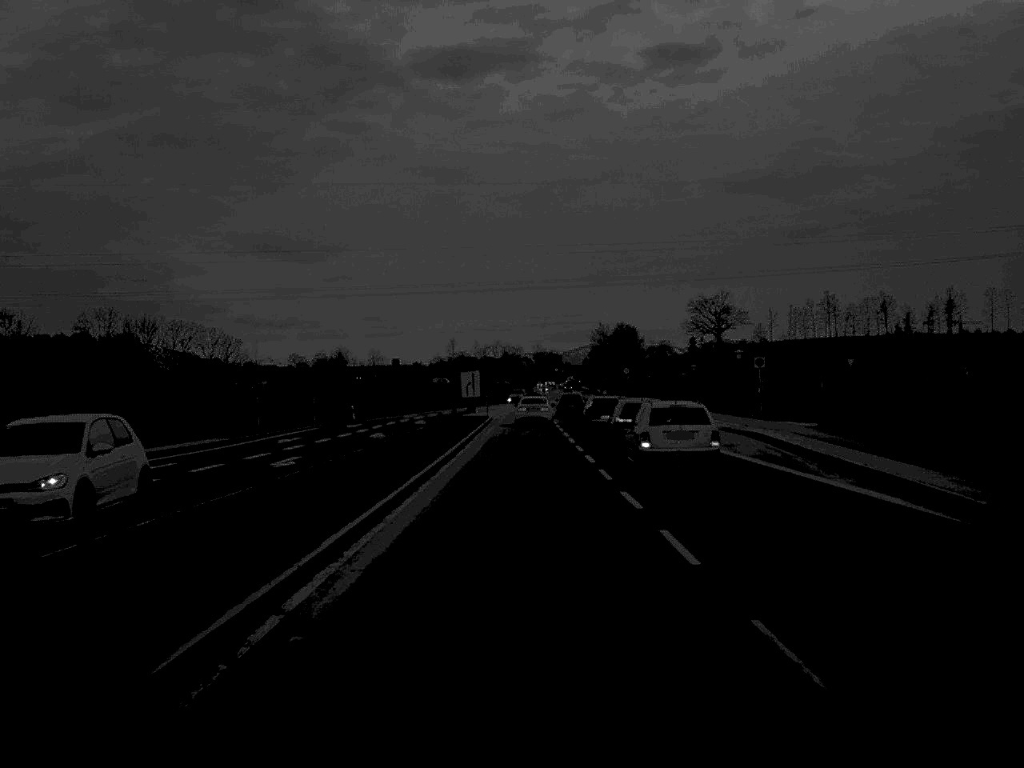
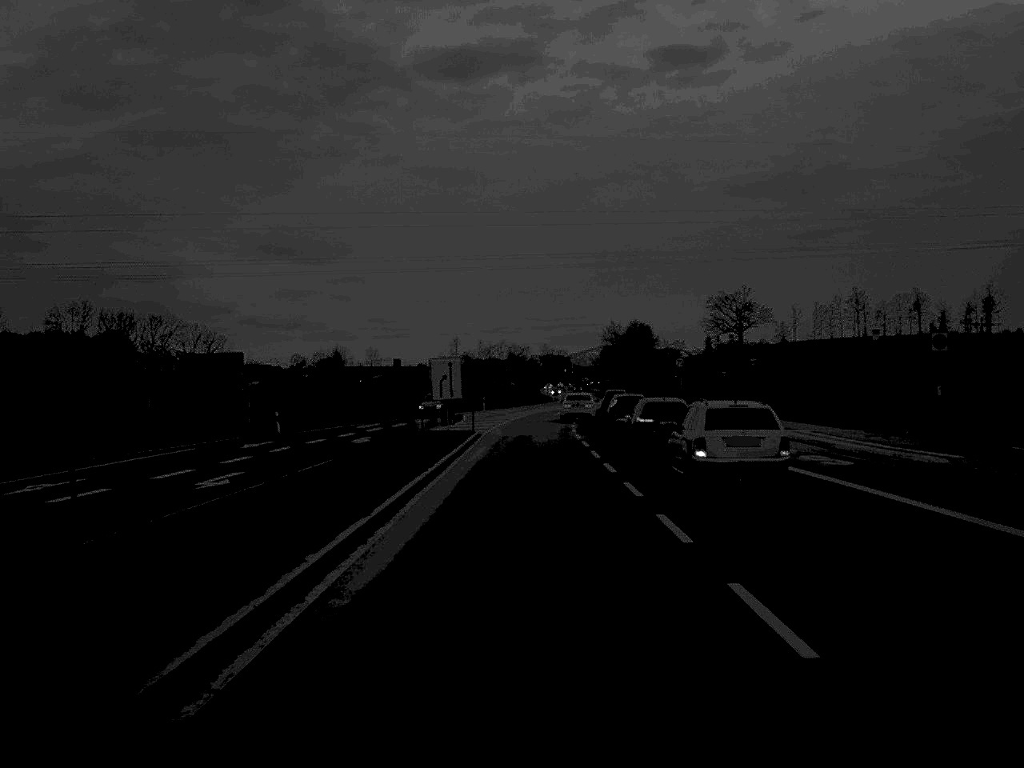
(-0.1, +28.1) m; 0°
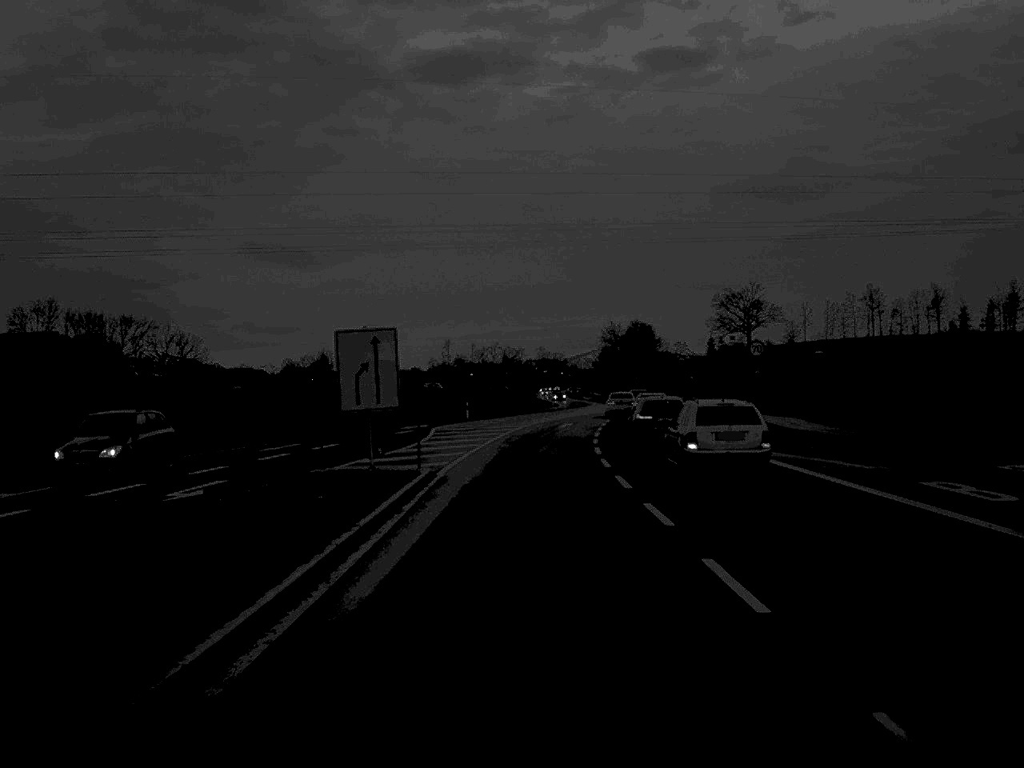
(0.0, +22.1) m; 0°
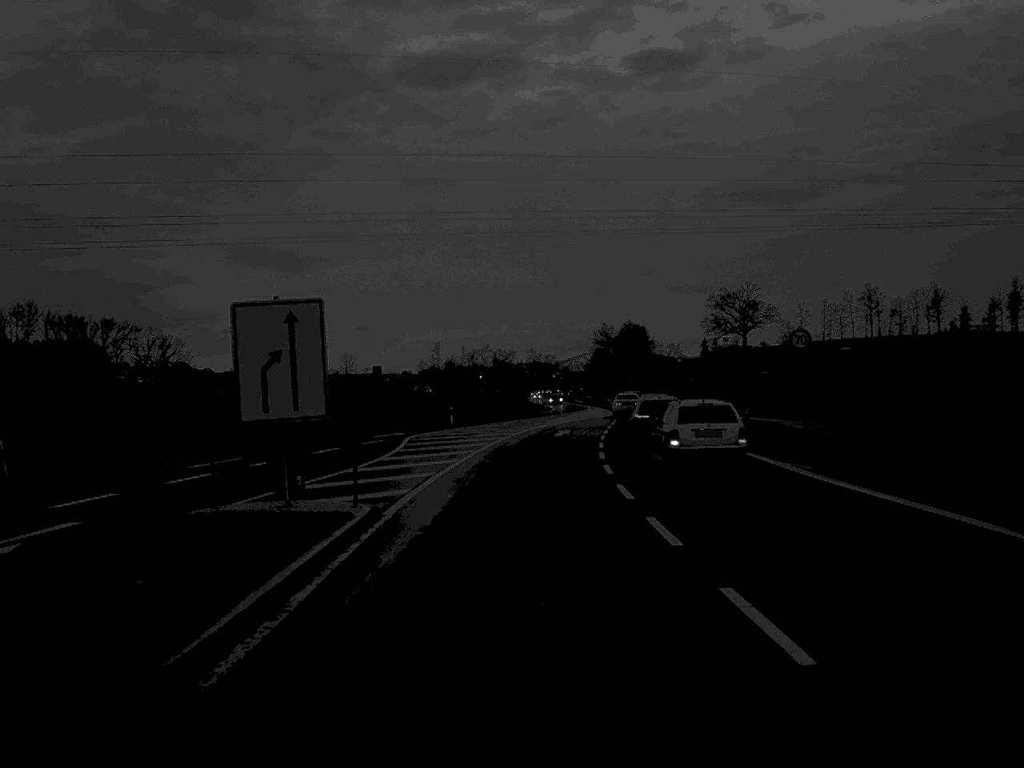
(0.0, +7.9) m; 0°
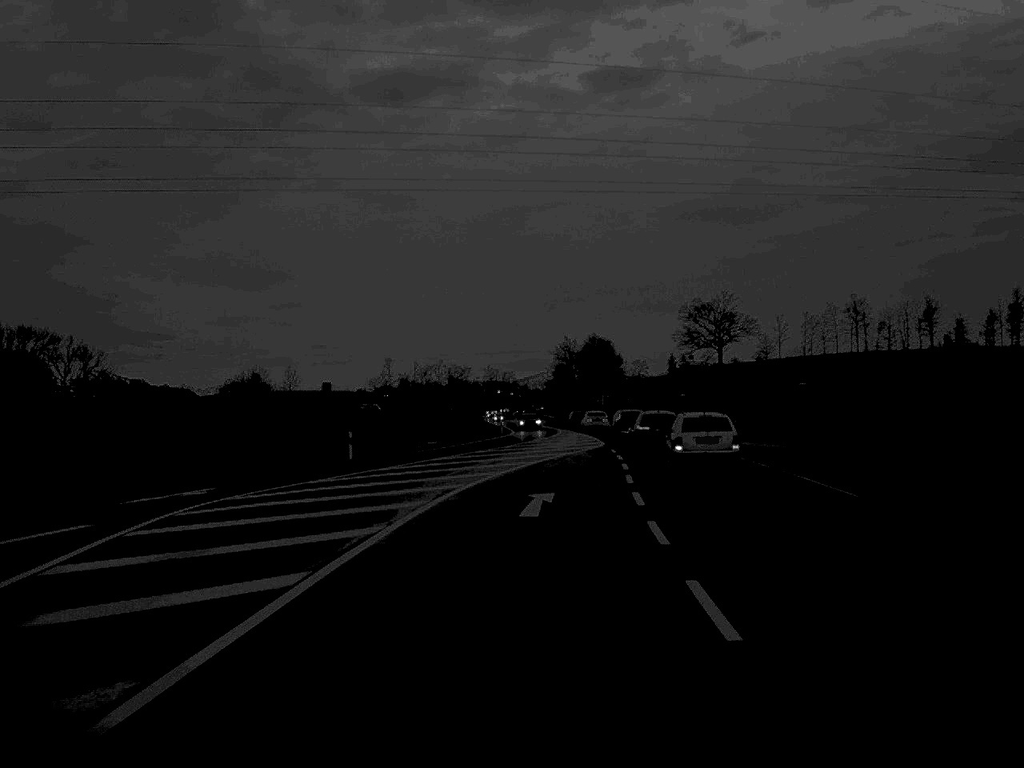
(+0.5, +28.5) m; +2°
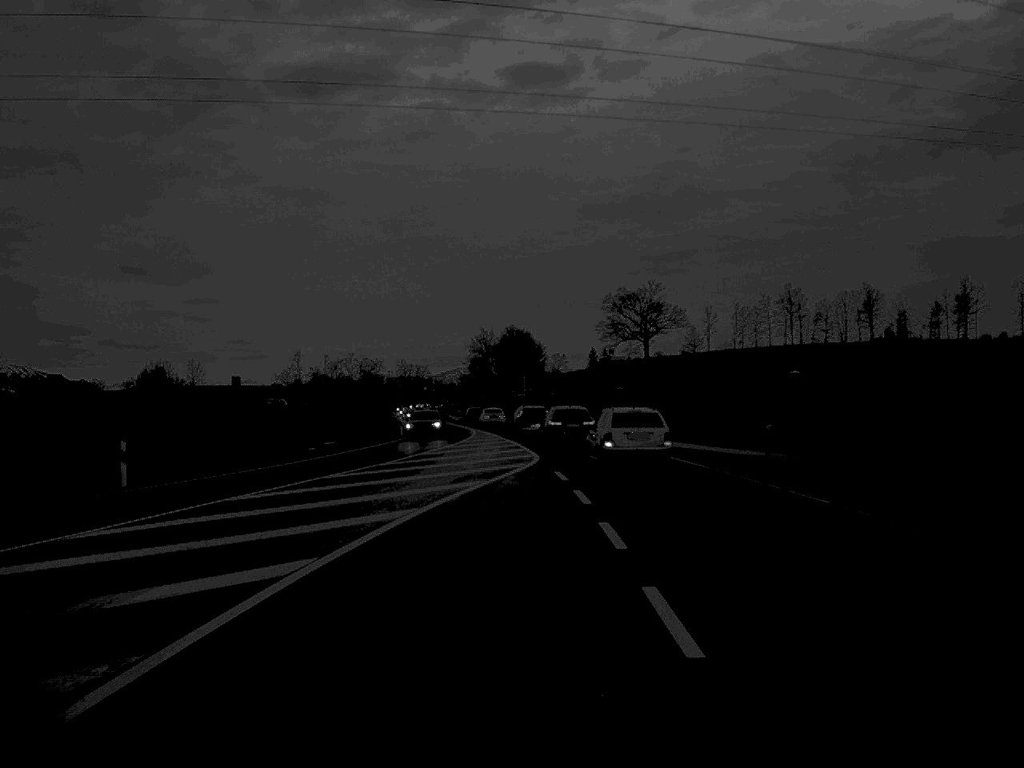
(+0.6, +18.9) m; +4°
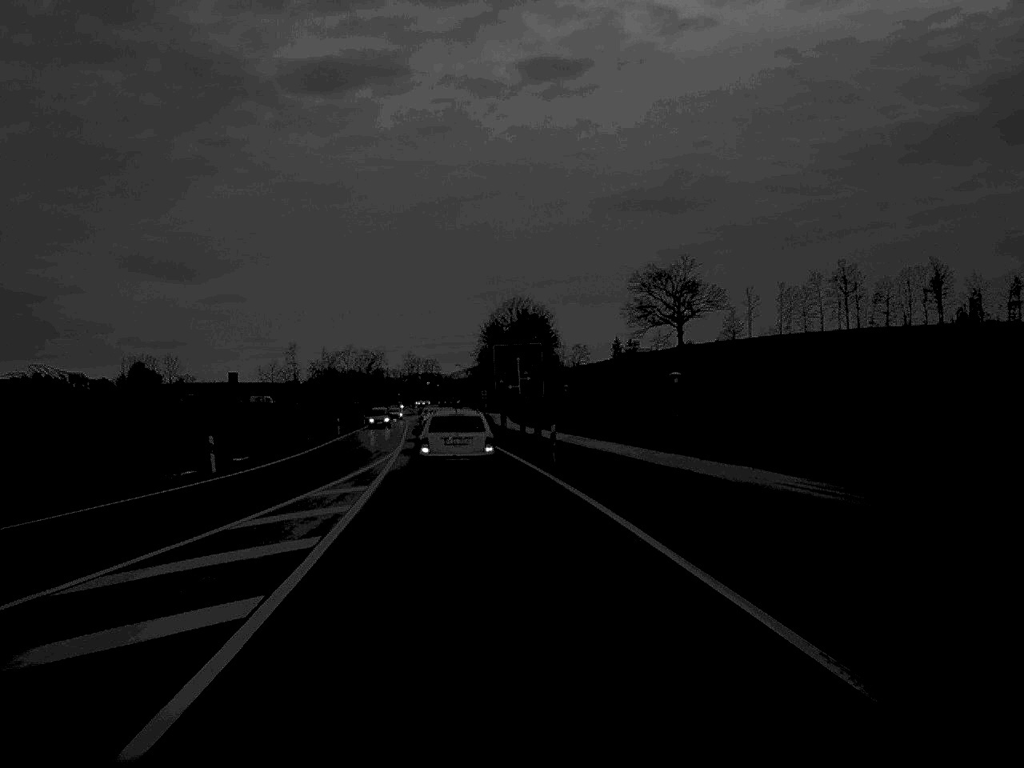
(+1.5, +41.8) m; -1°
